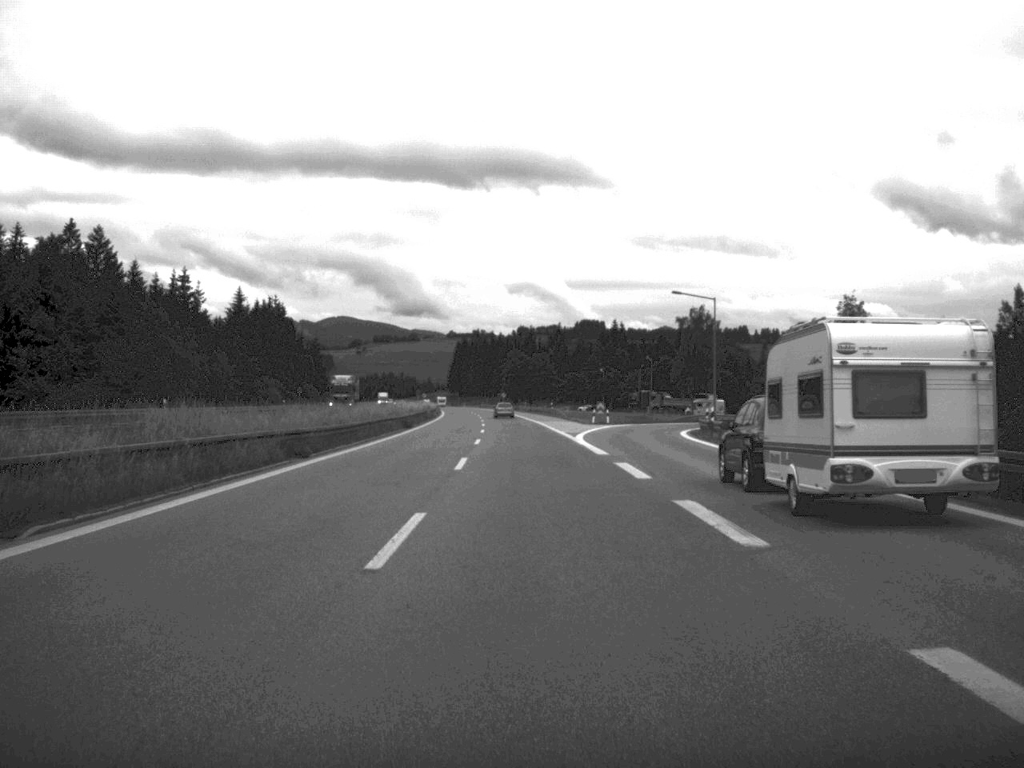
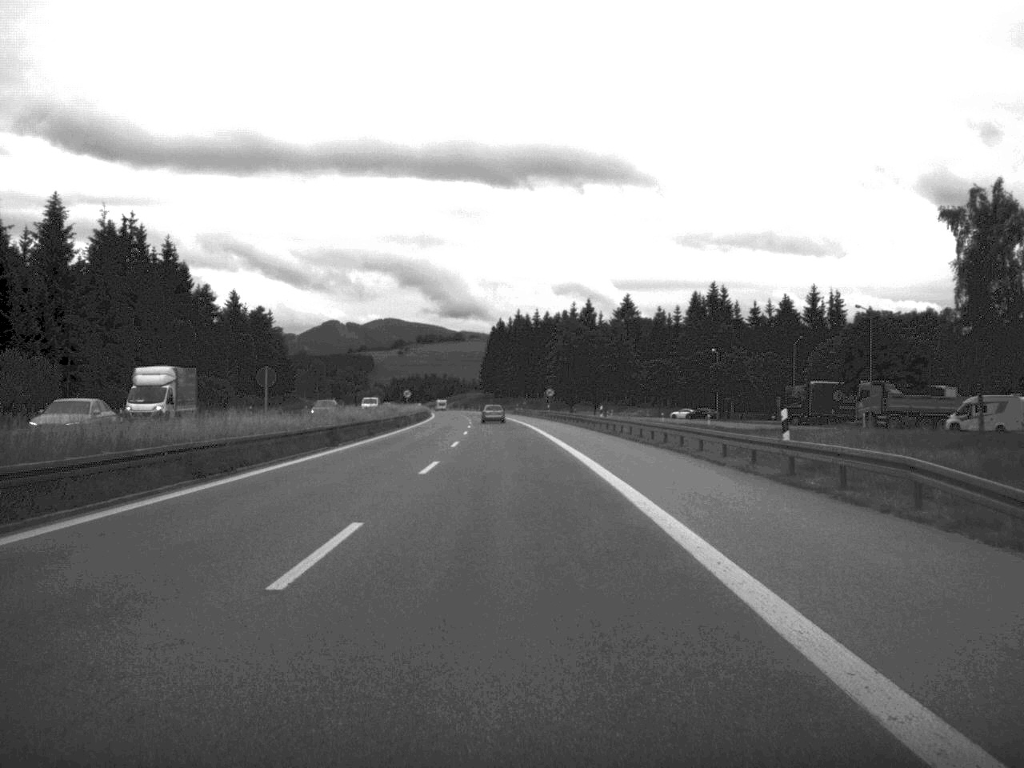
(-1.5, +104.6) m; -2°
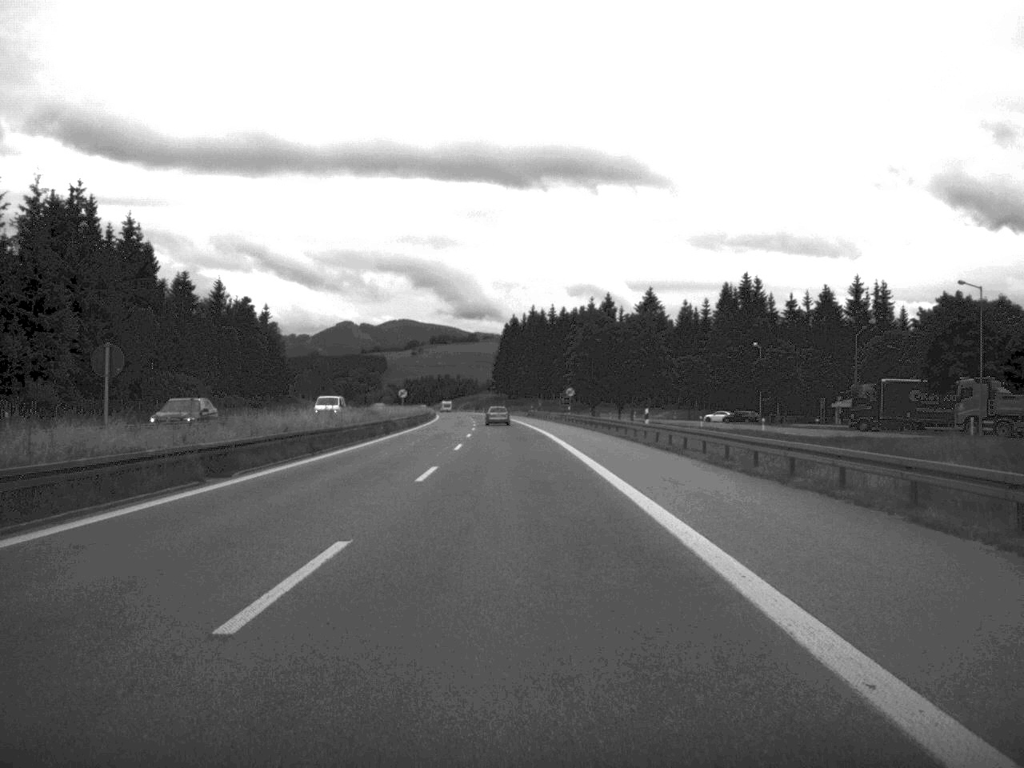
(-0.1, +19.3) m; -1°
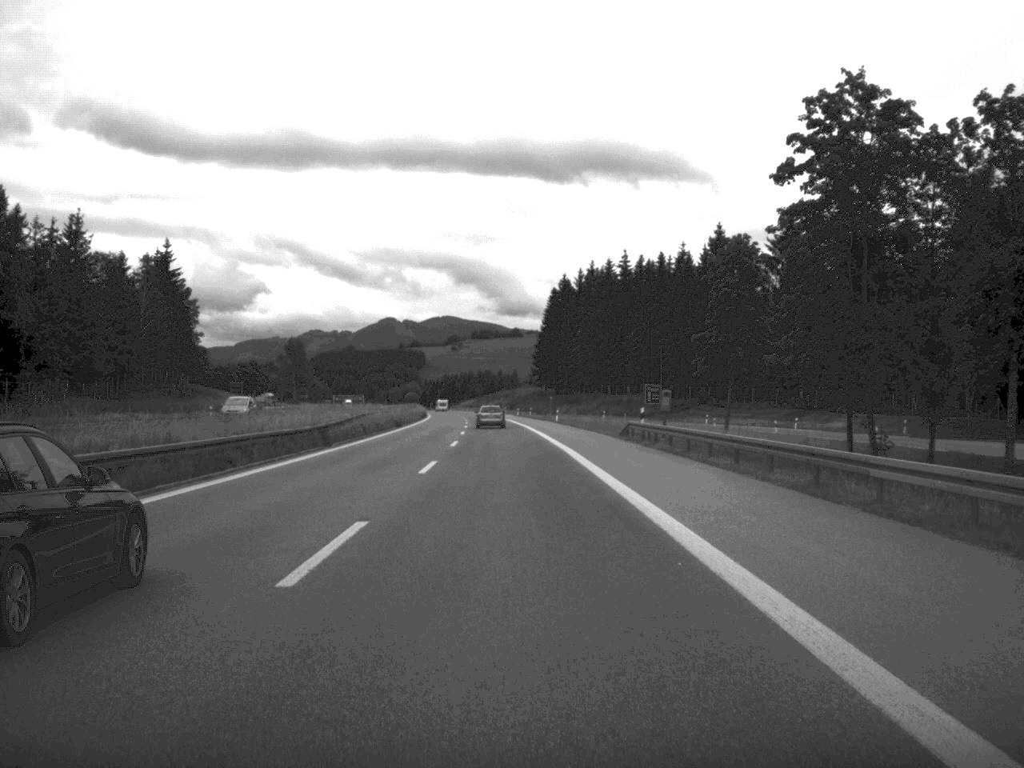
(-2.1, +101.1) m; -2°
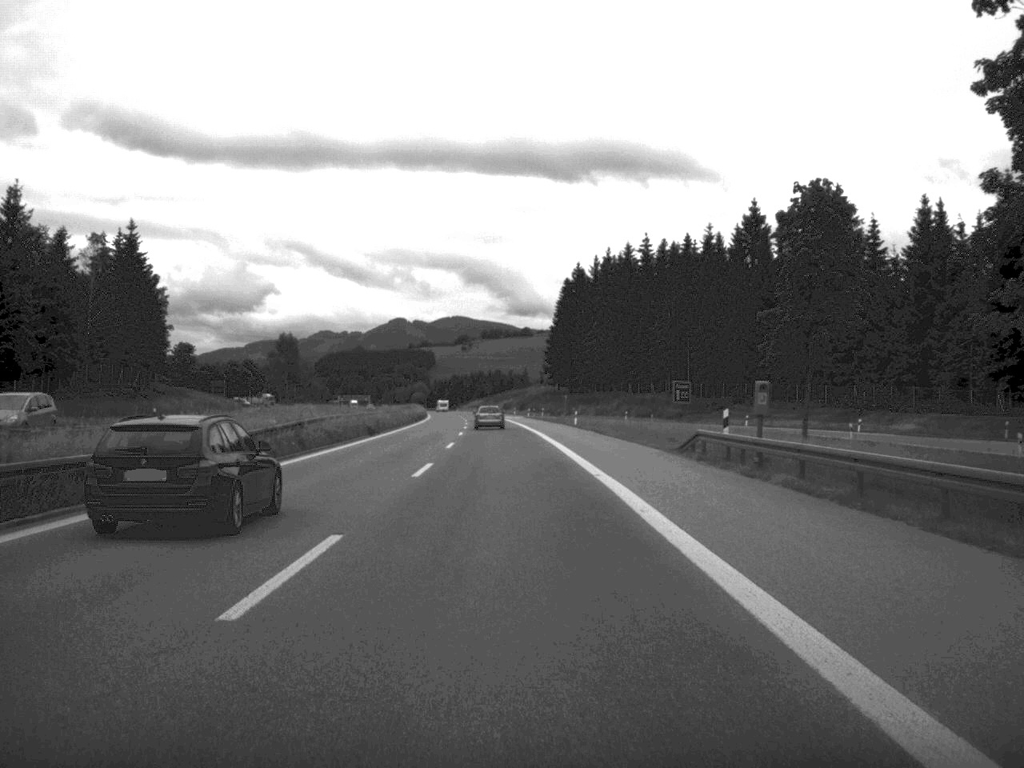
(-0.1, +18.9) m; -1°
